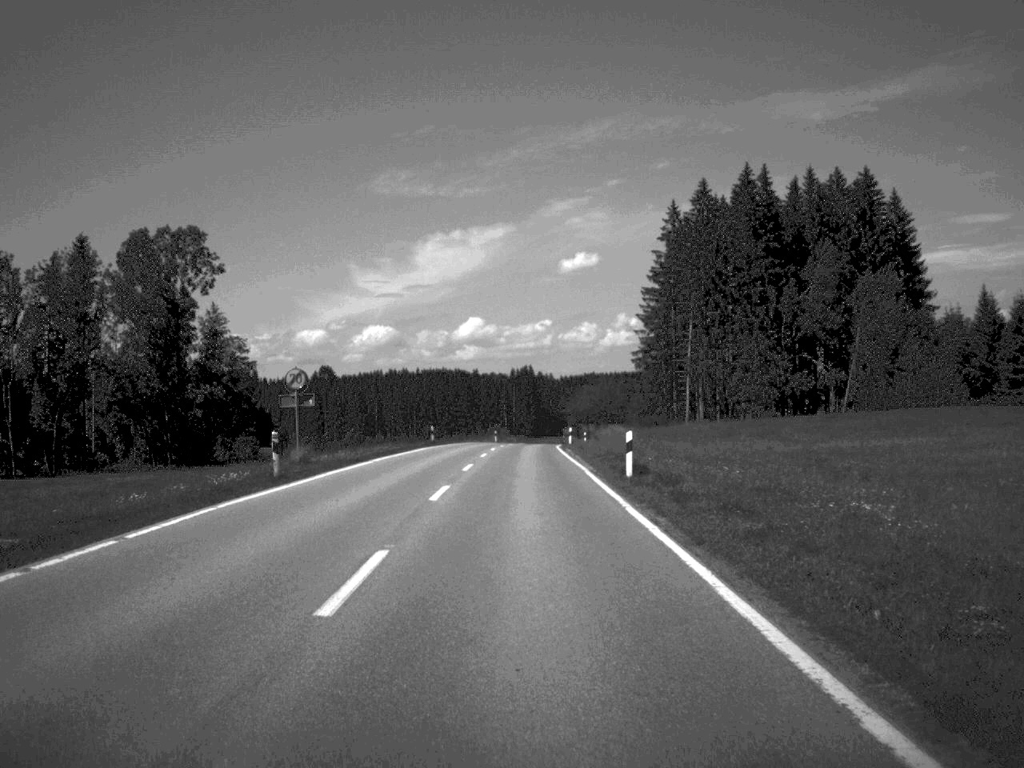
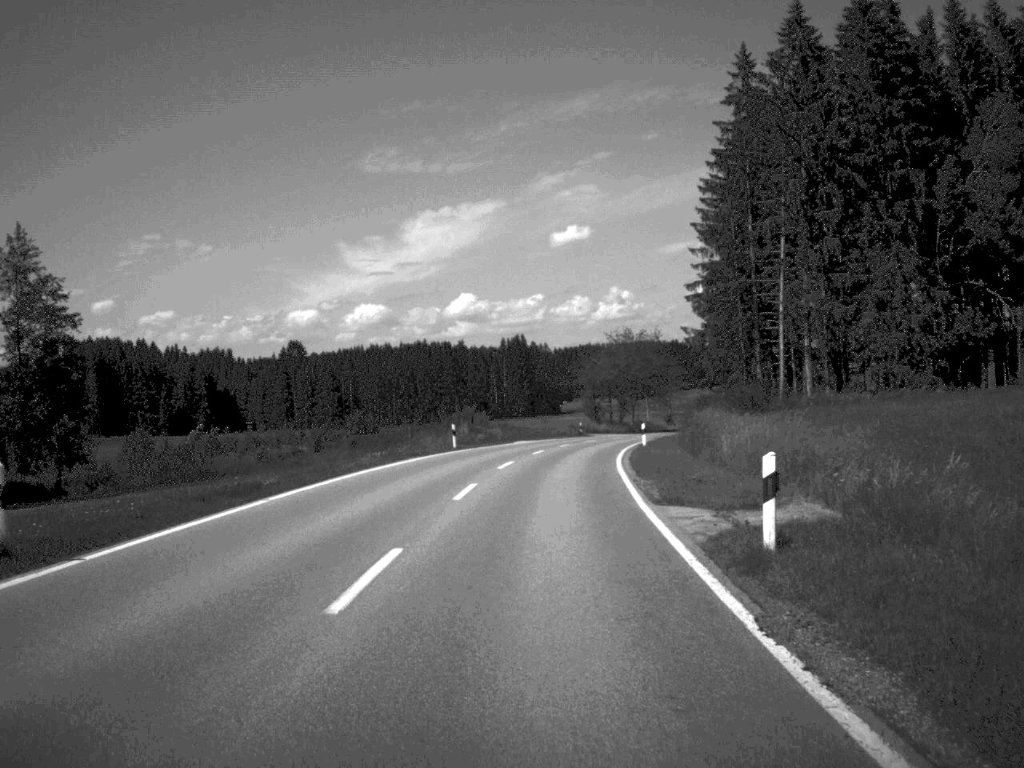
(-0.2, +58.1) m; 0°
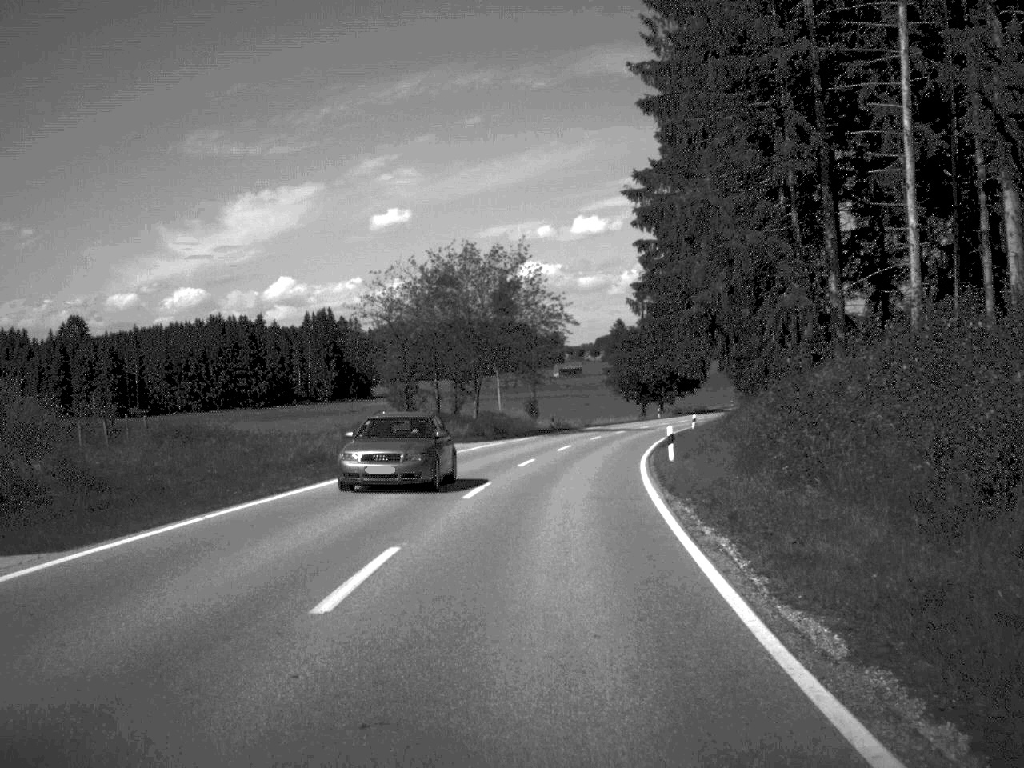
(+3.2, +58.5) m; +8°
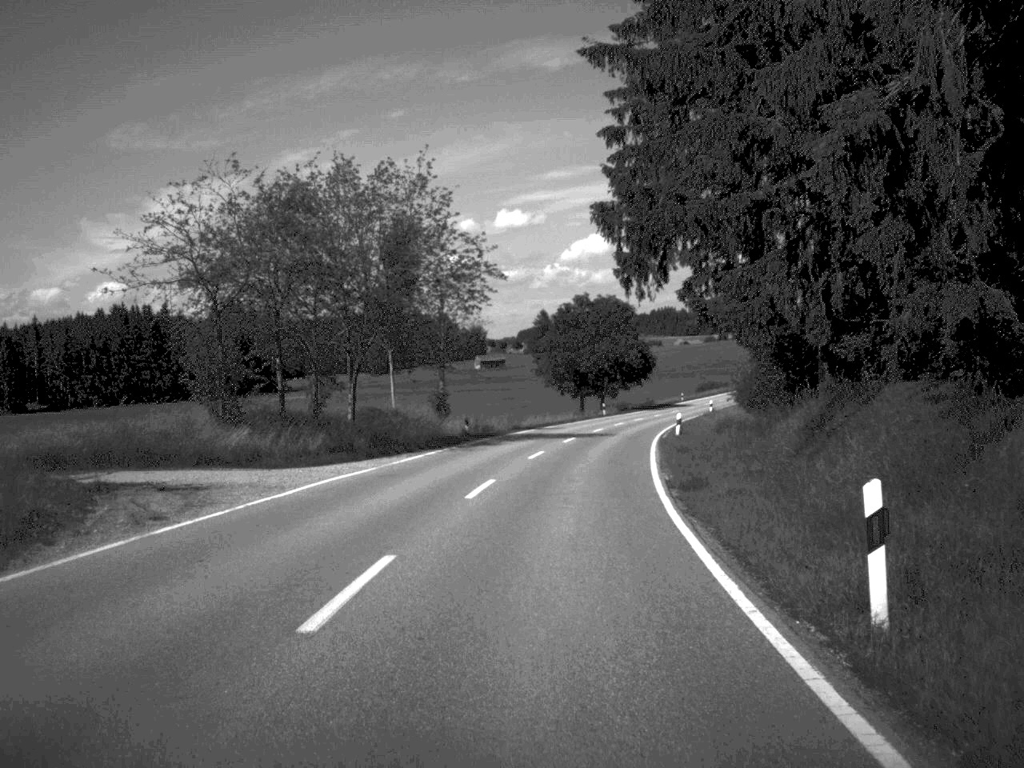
(+0.7, +23.7) m; +3°
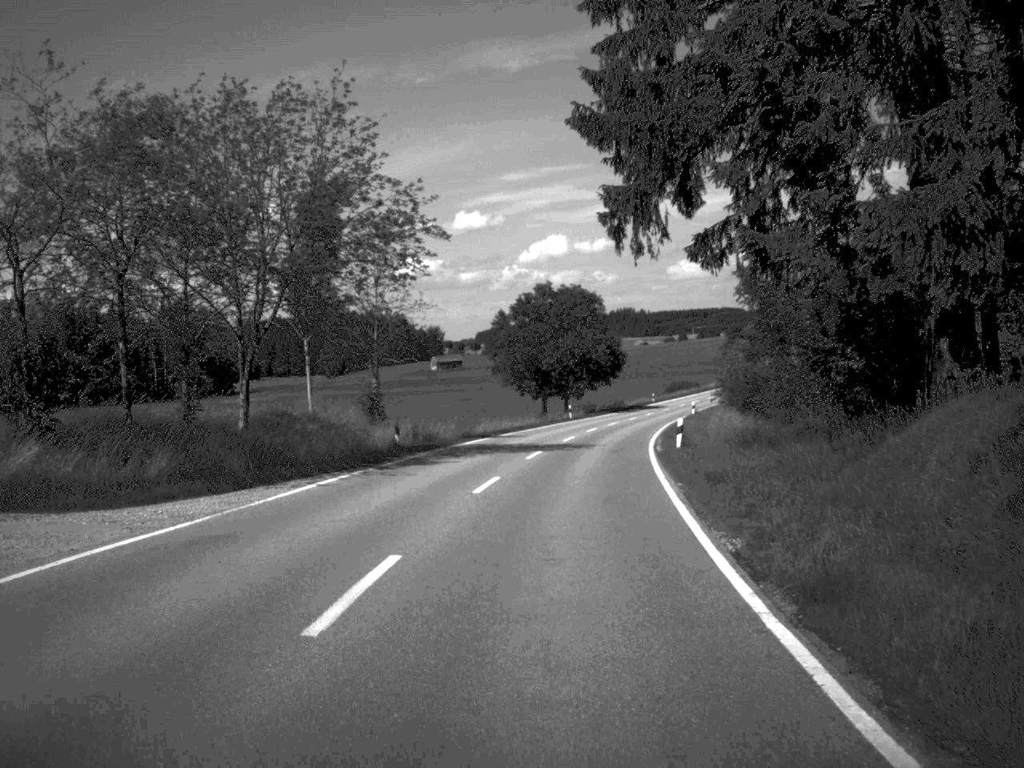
(+0.2, +12.0) m; +2°
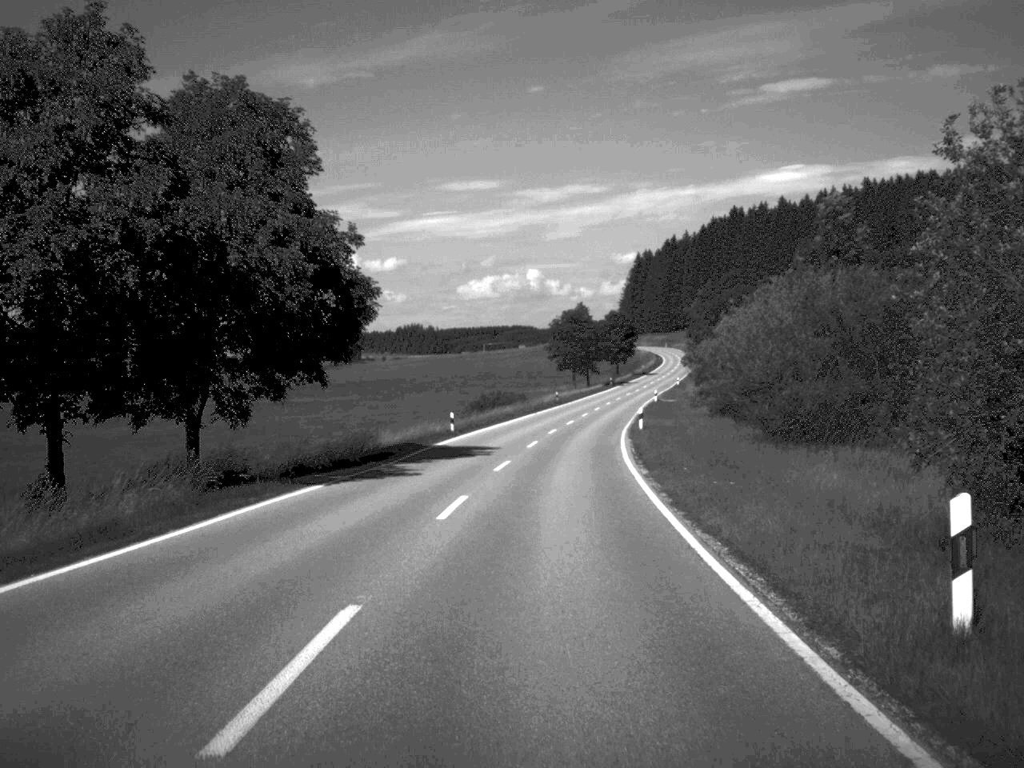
(+6.4, +72.7) m; +9°
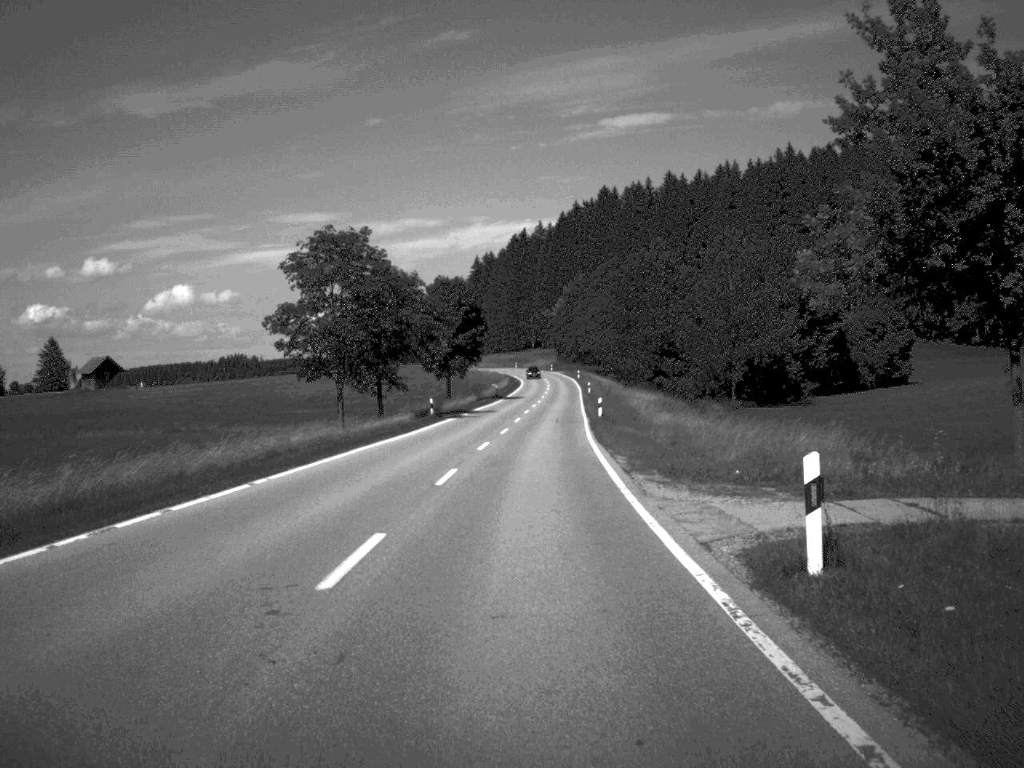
(+6.2, +88.9) m; +7°
